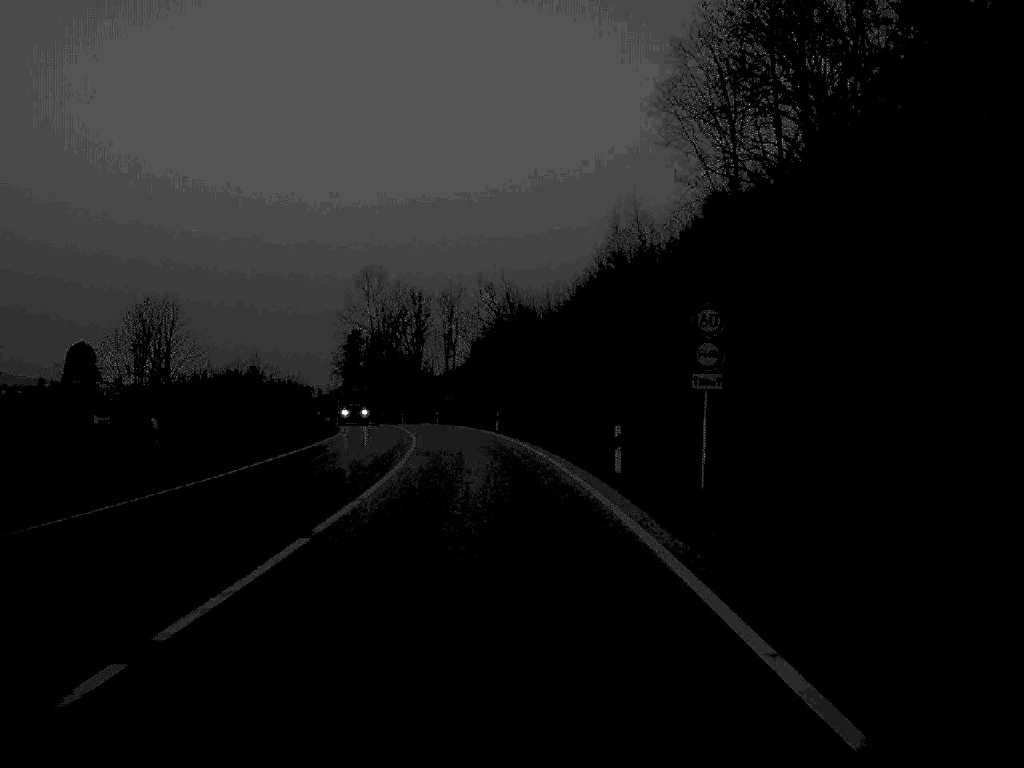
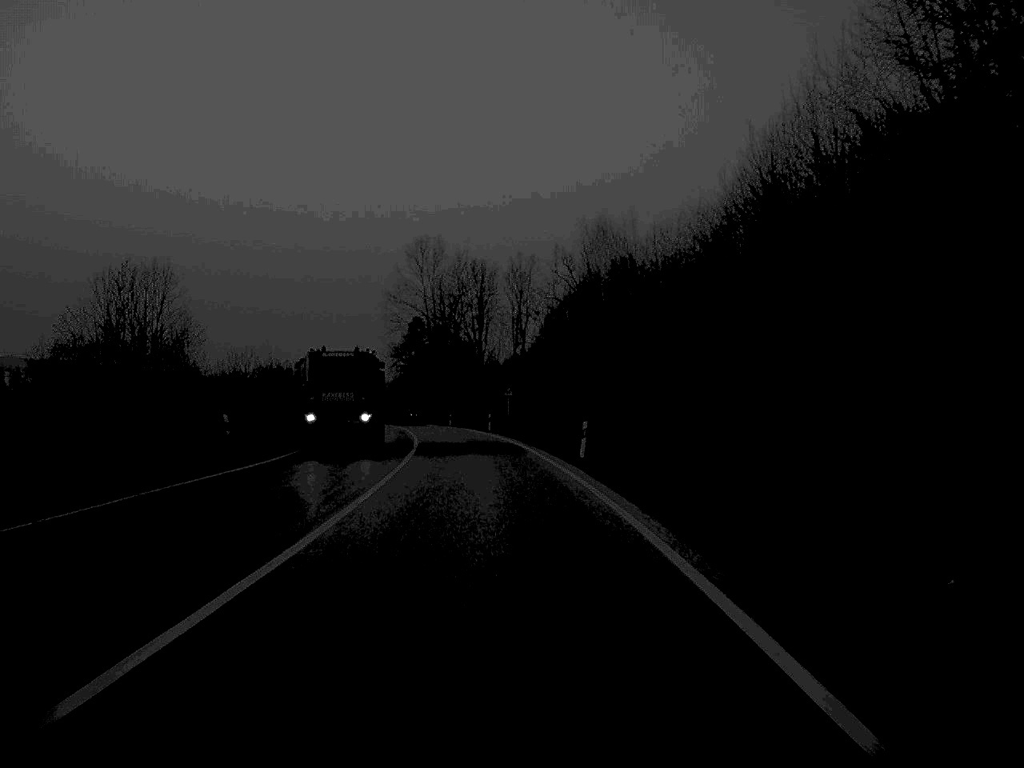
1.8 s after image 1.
(-1.0, +35.6) m; -3°
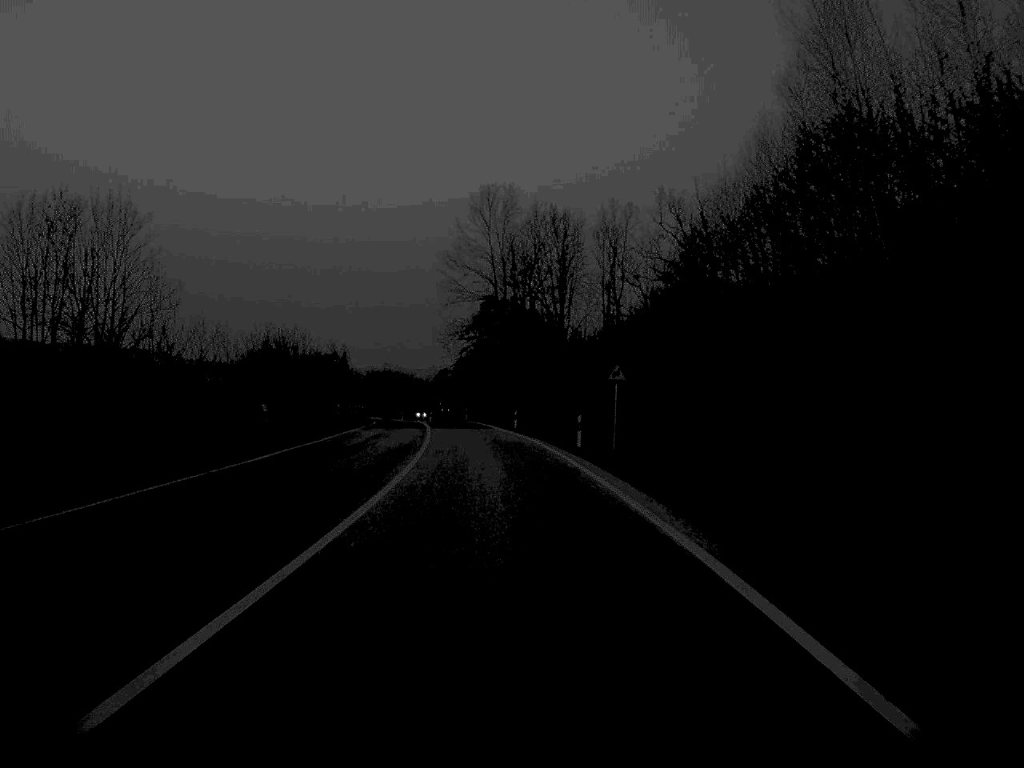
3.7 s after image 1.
(-1.2, +36.7) m; -4°
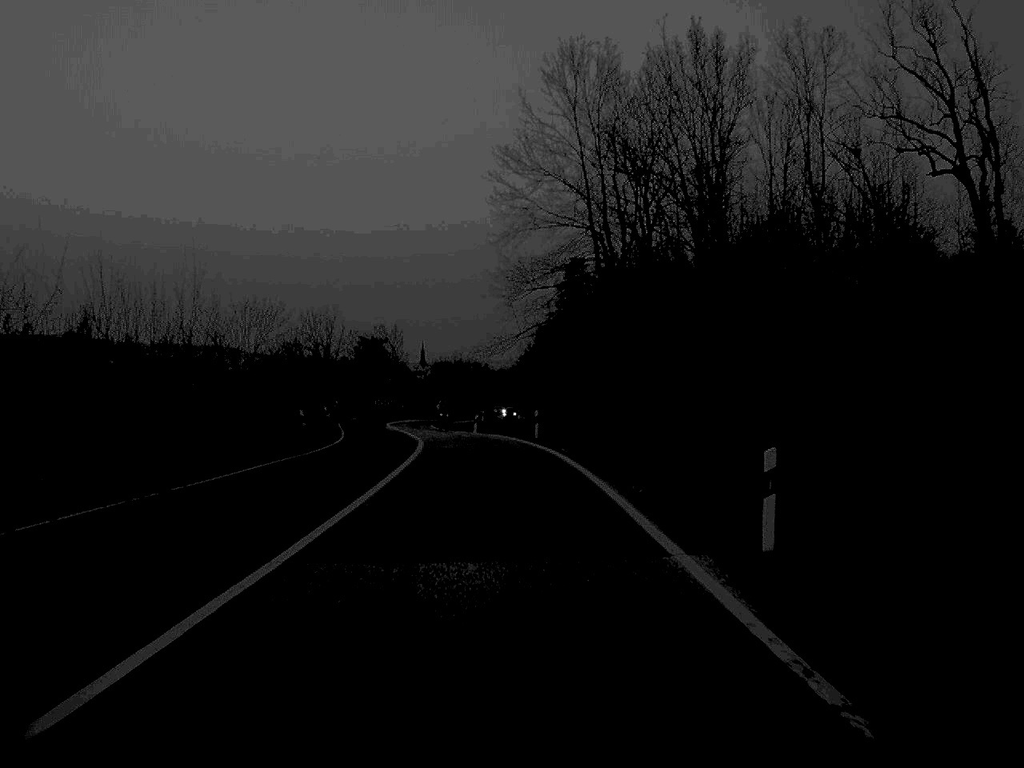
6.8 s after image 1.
(-1.9, +57.8) m; -4°
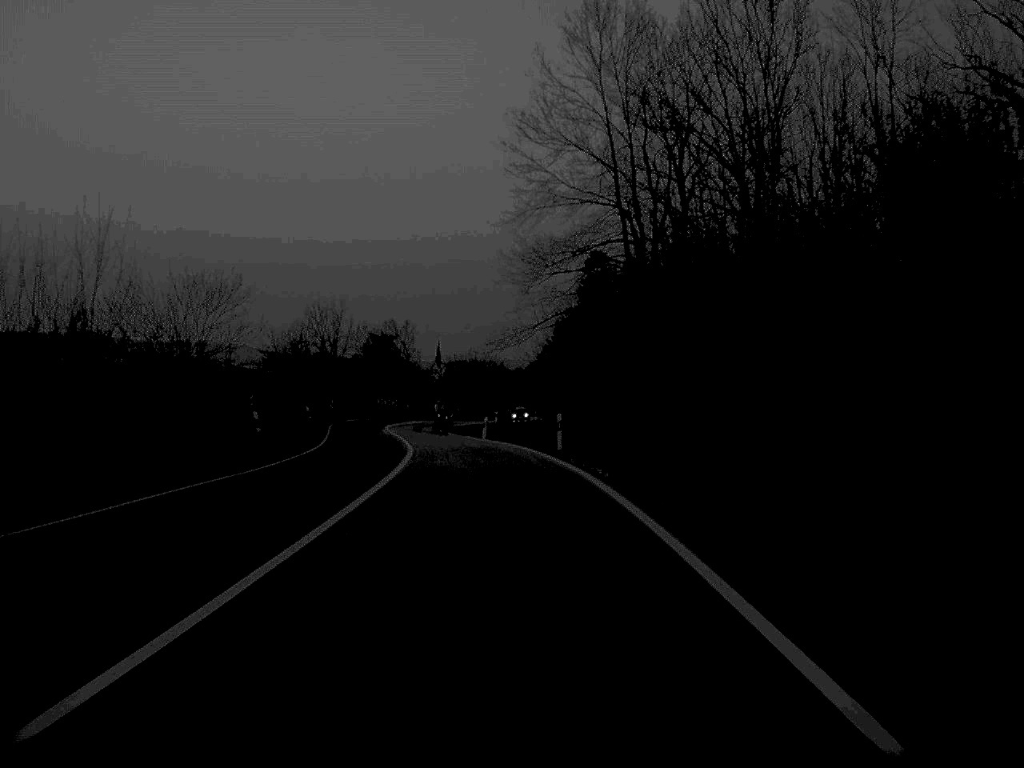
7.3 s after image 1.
(-0.1, +10.3) m; -1°
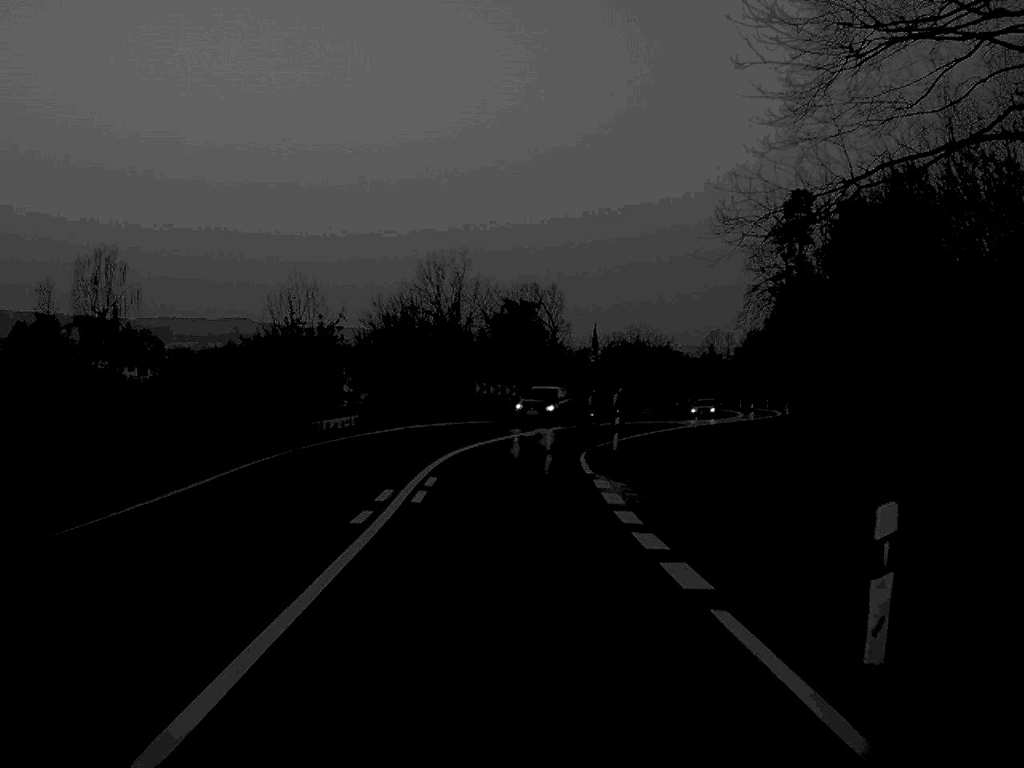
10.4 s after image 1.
(-2.9, +48.5) m; -7°
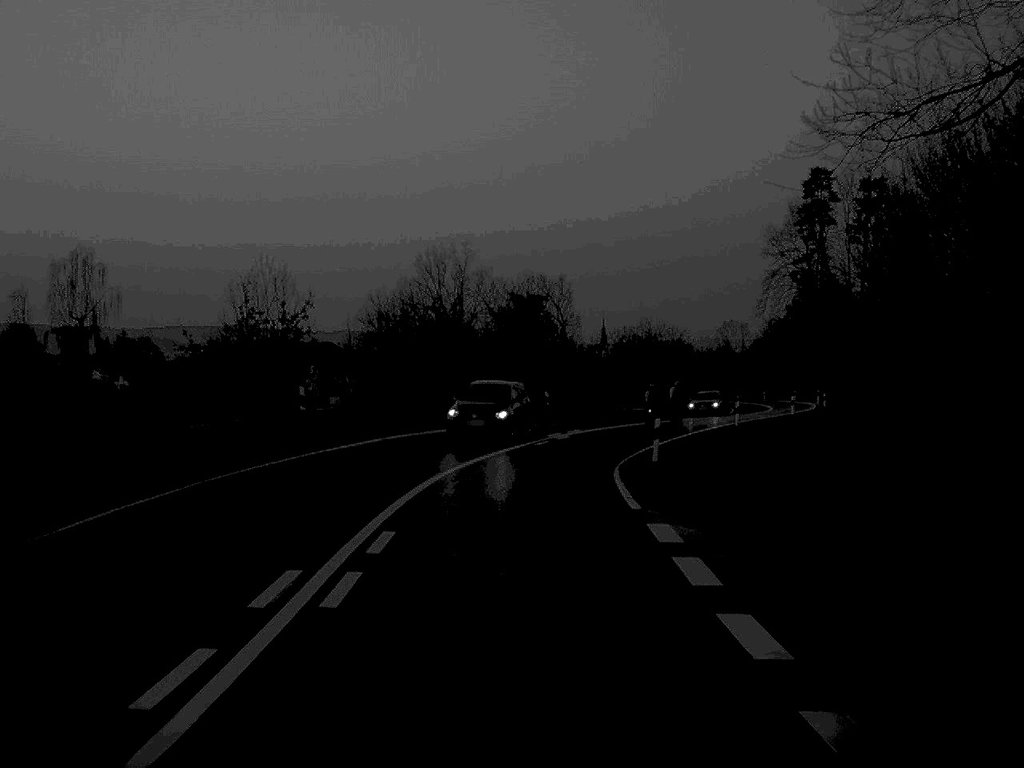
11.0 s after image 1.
(0.0, +8.9) m; 0°
